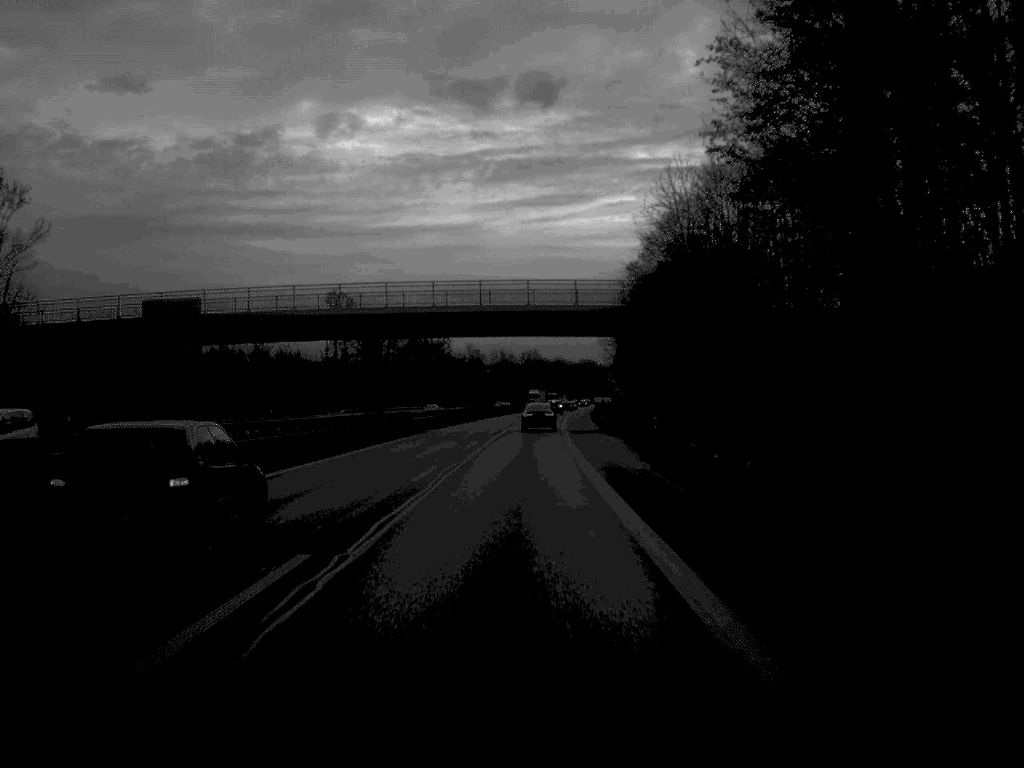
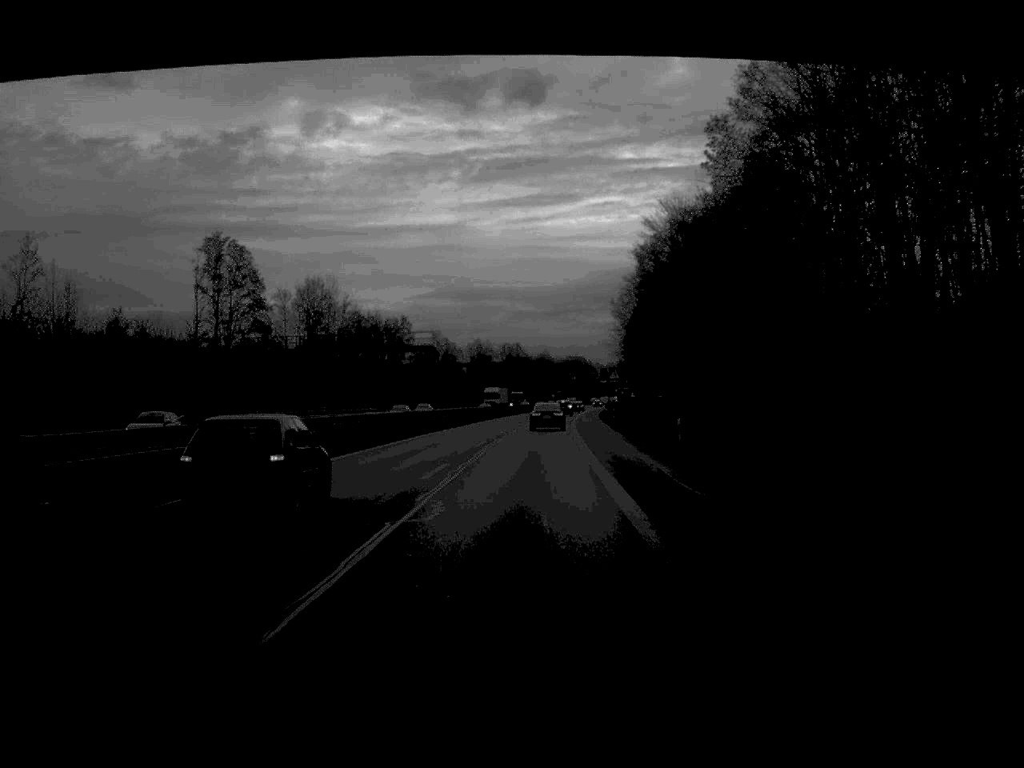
(+0.4, +54.2) m; +1°
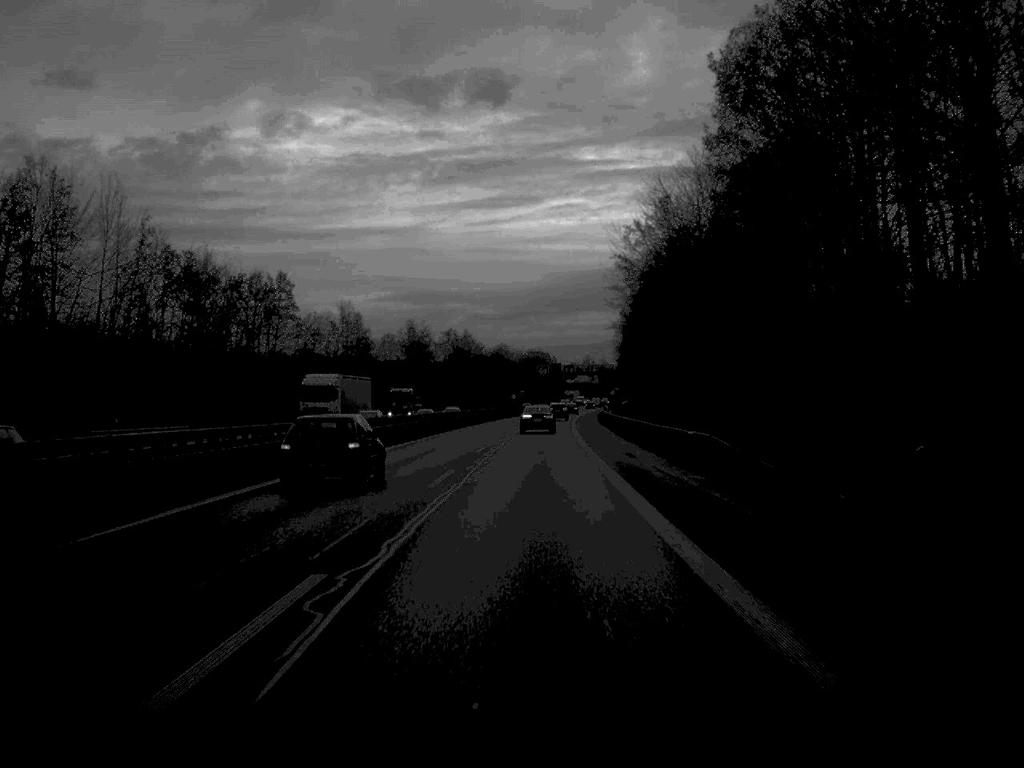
(+1.1, +74.7) m; +2°
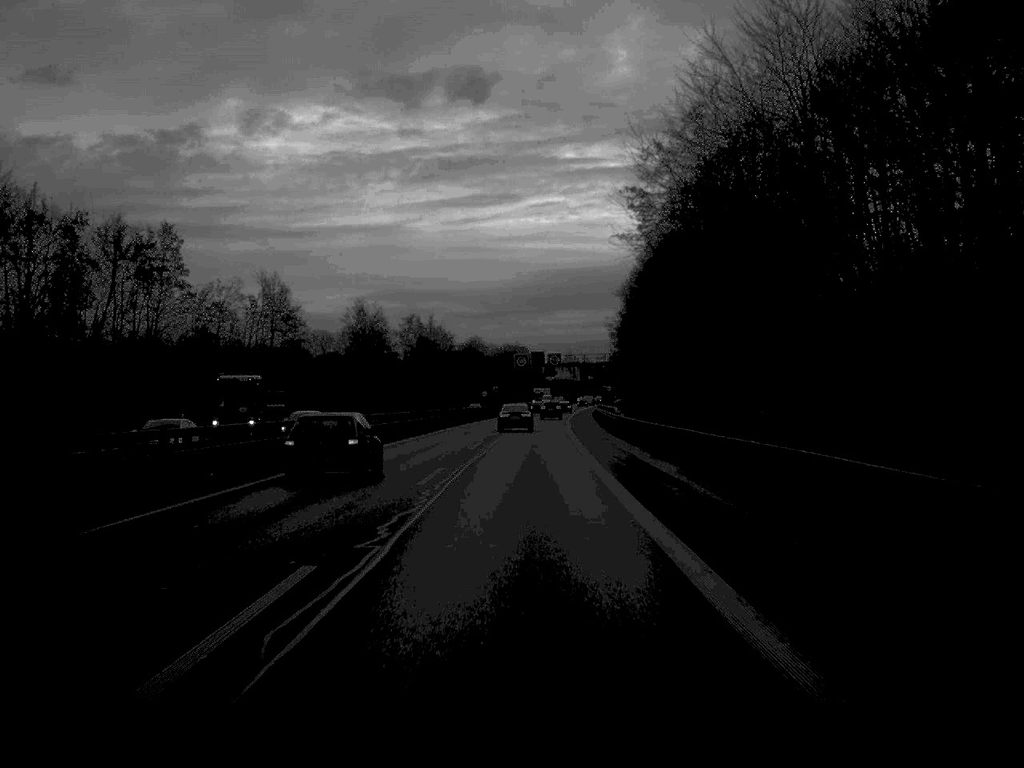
(+0.3, +35.9) m; +1°
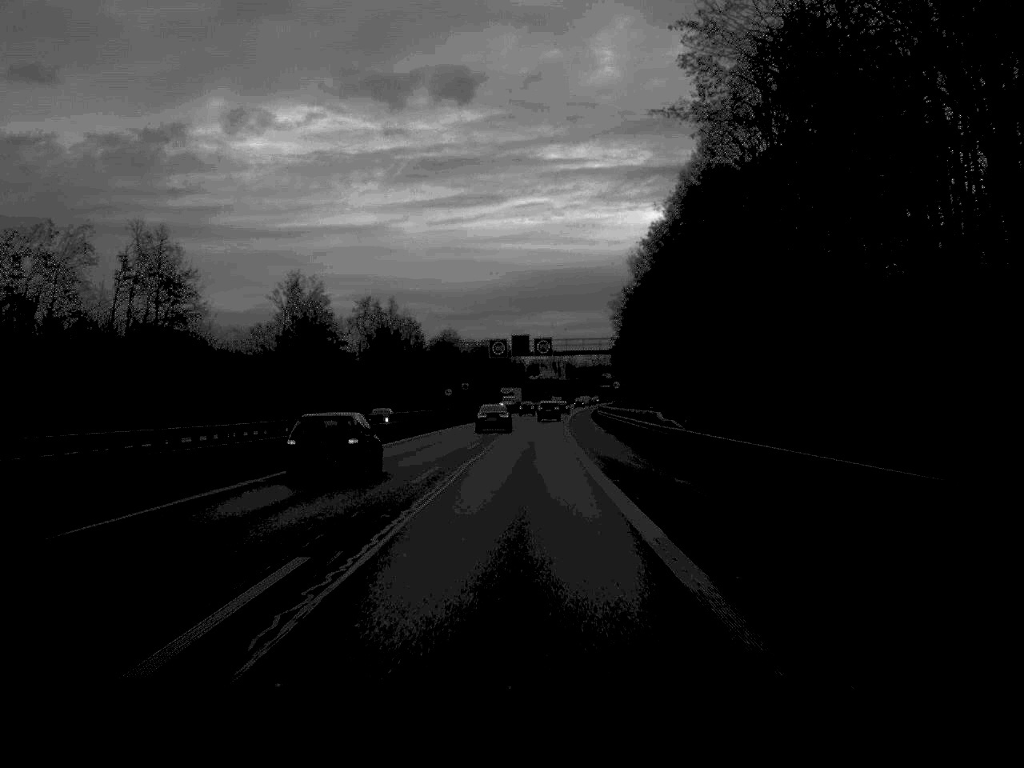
(+0.3, +35.8) m; +1°
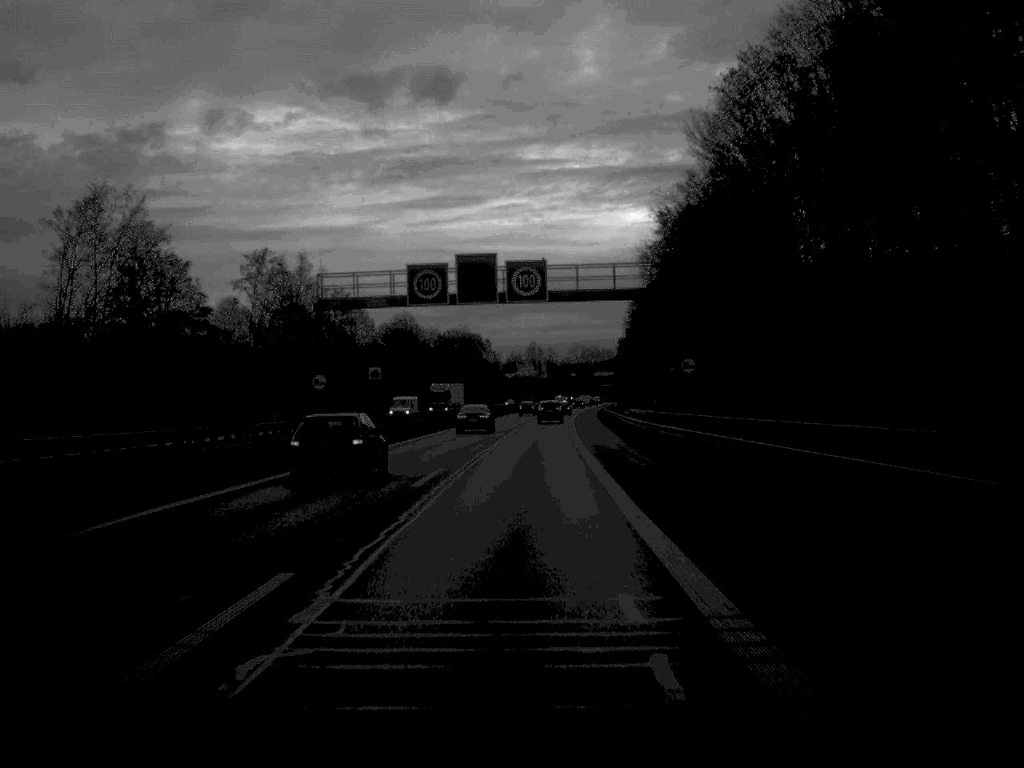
(+0.5, +55.8) m; +1°
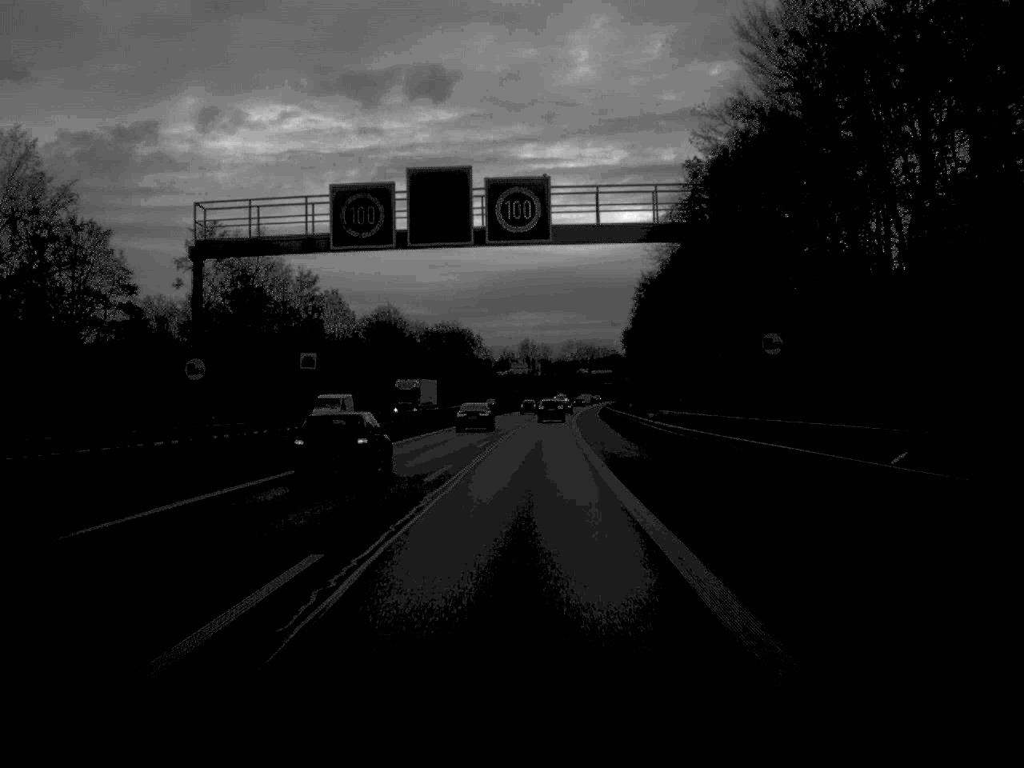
(0.0, +16.9) m; 0°
